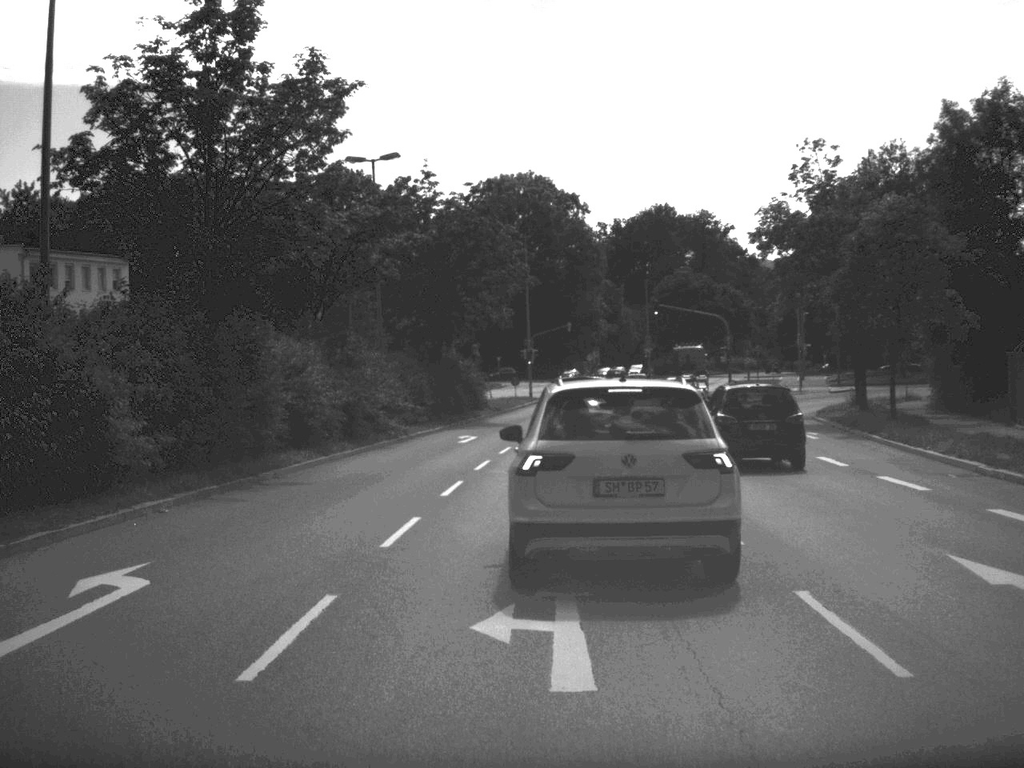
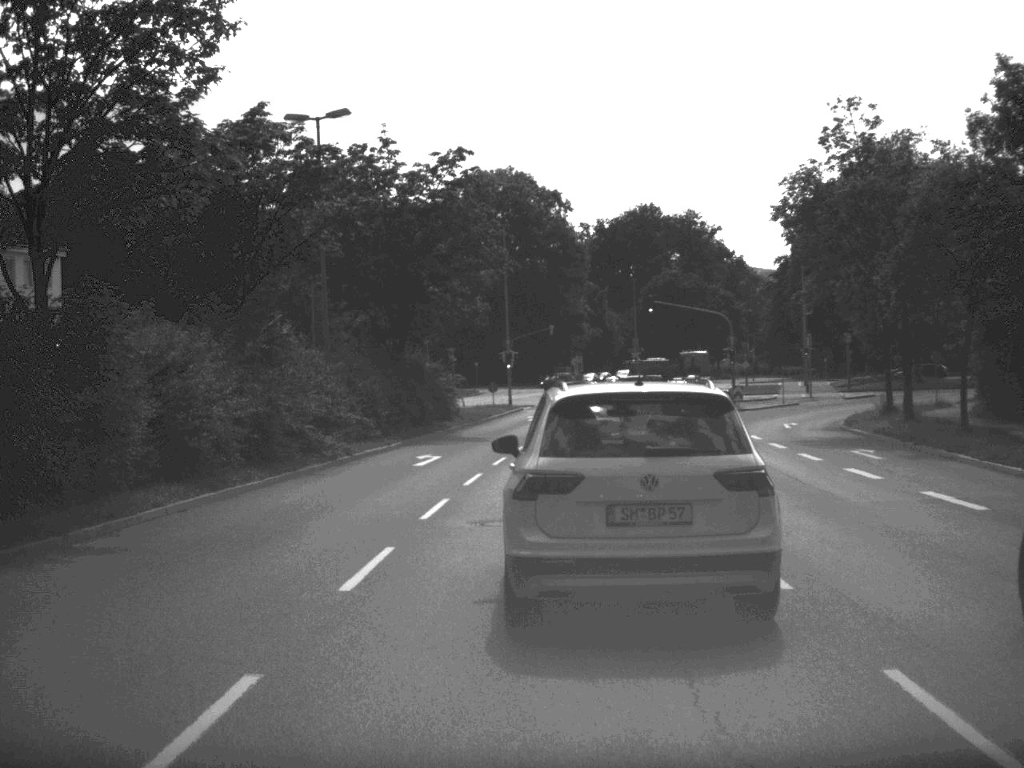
(0.0, +8.6) m; +1°
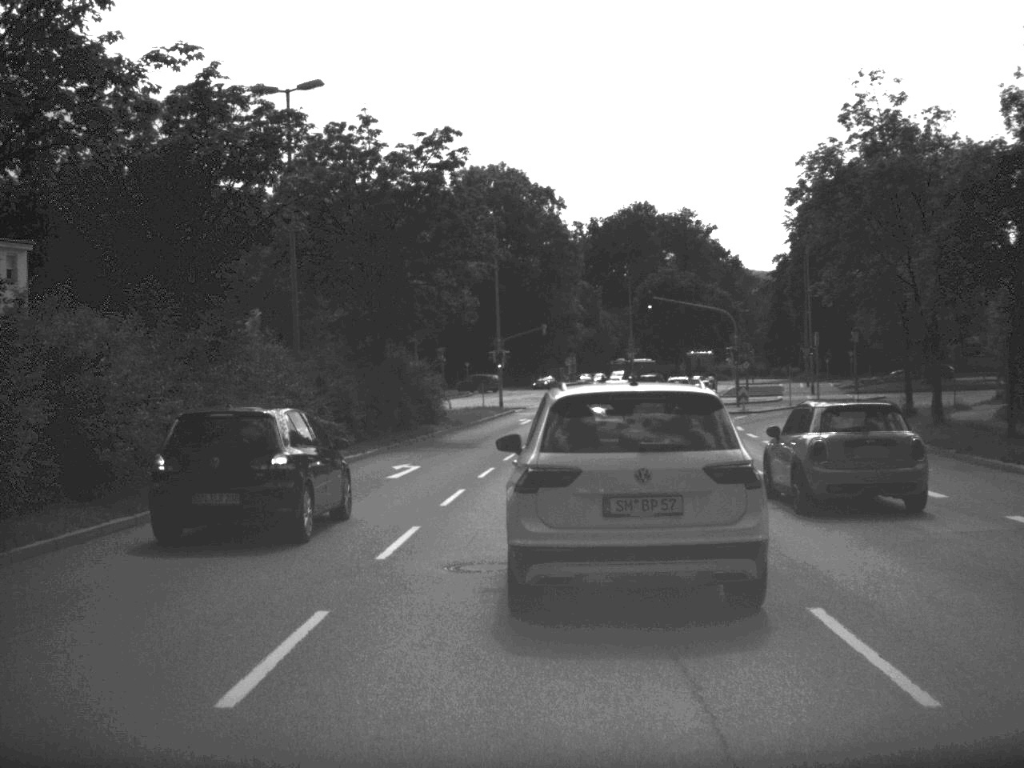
(0.0, +3.8) m; 0°
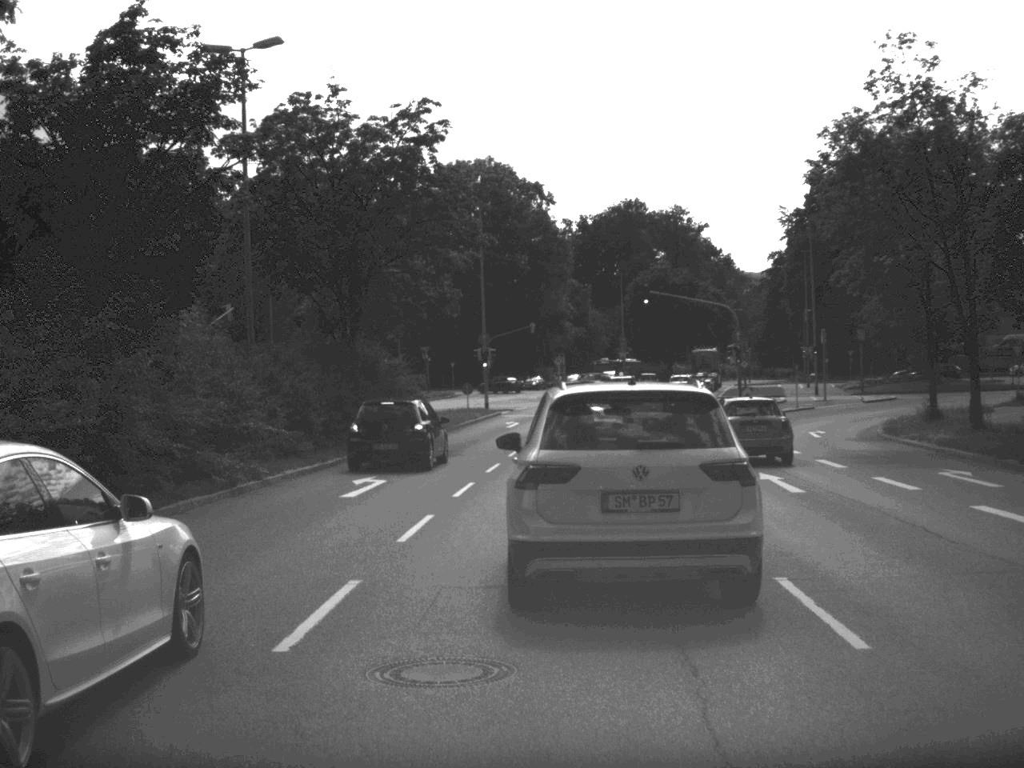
(0.0, +4.4) m; 0°
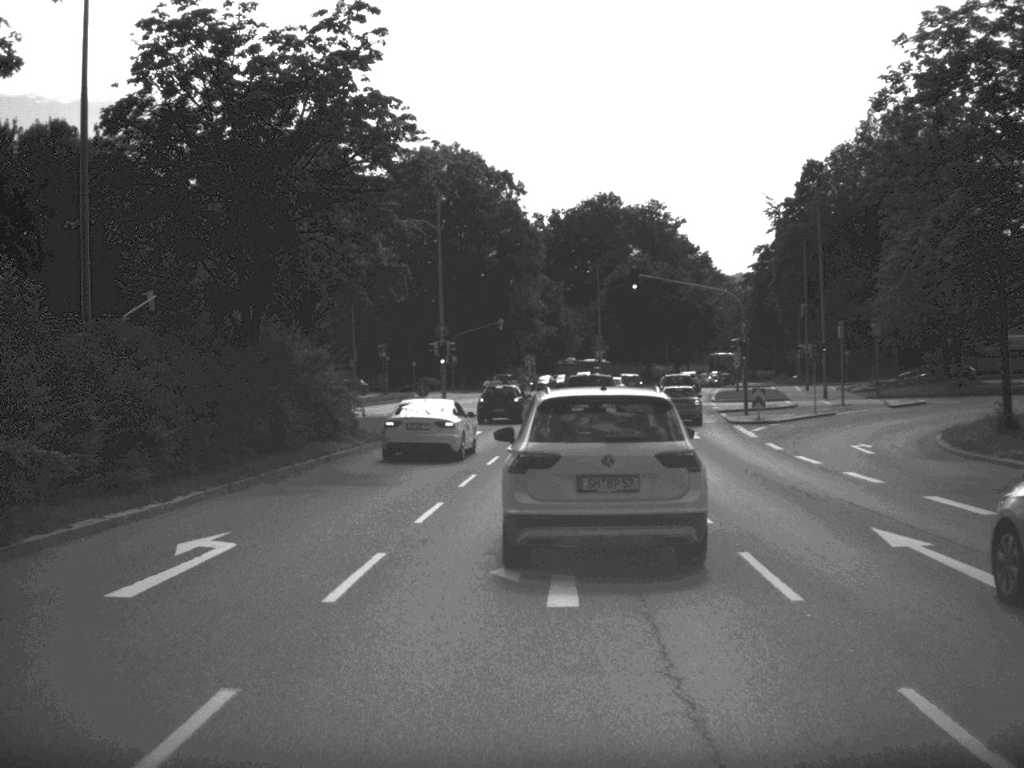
(+0.1, +9.9) m; +1°
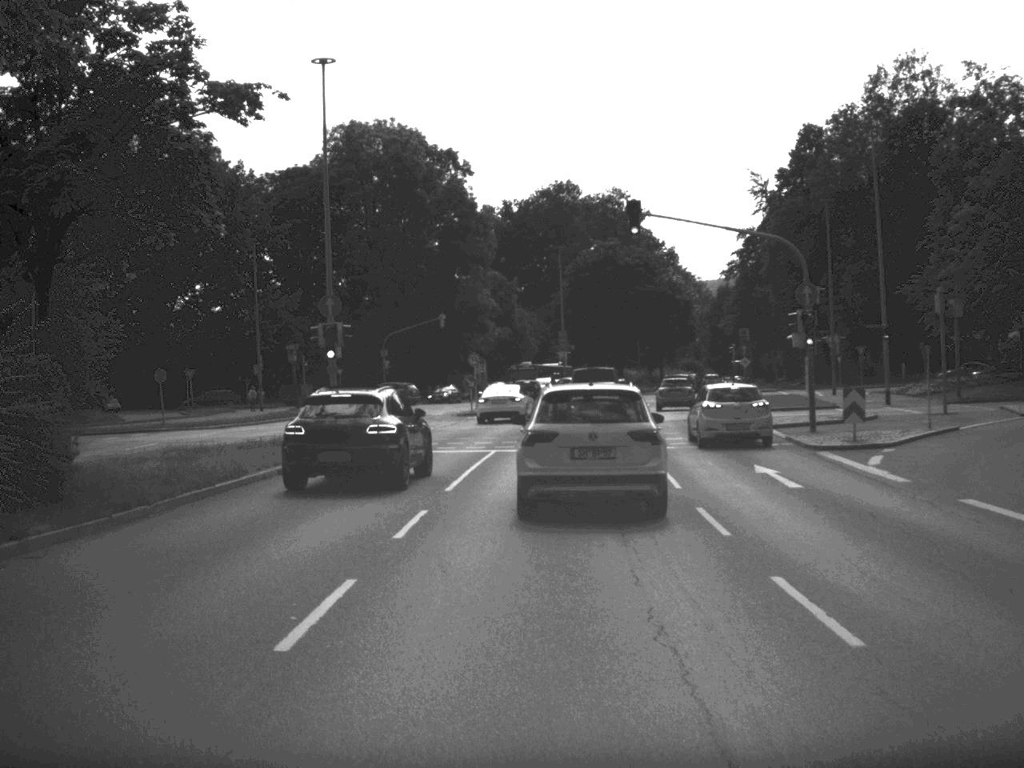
(+0.3, +19.4) m; +2°
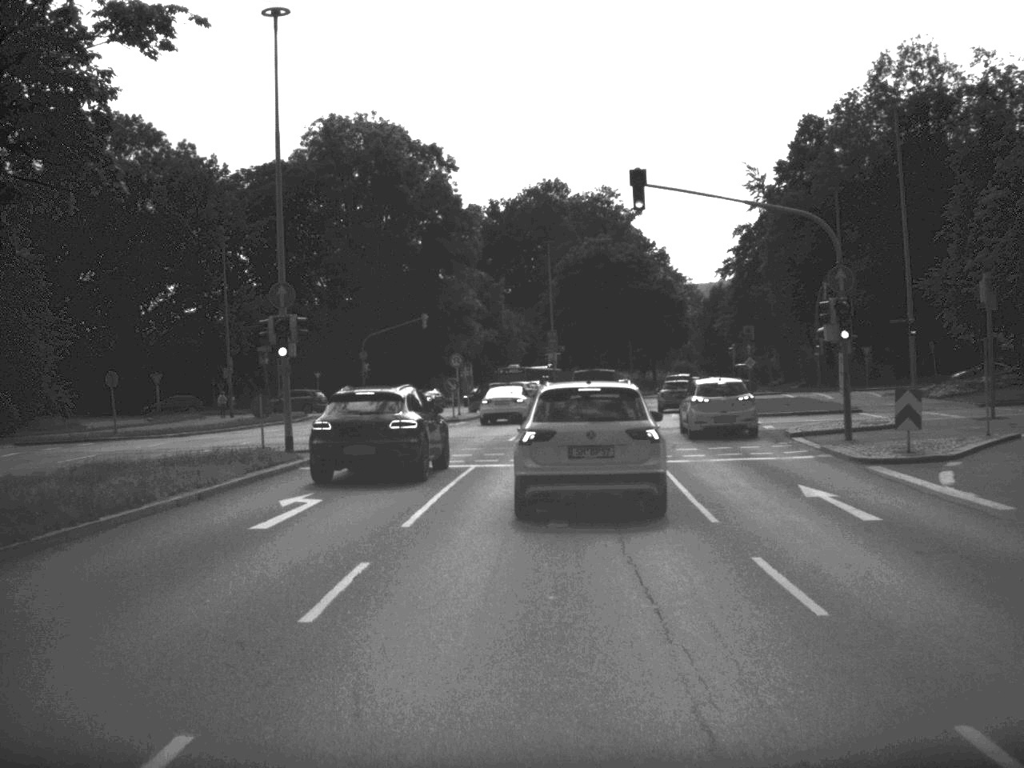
(0.0, +4.9) m; 0°
